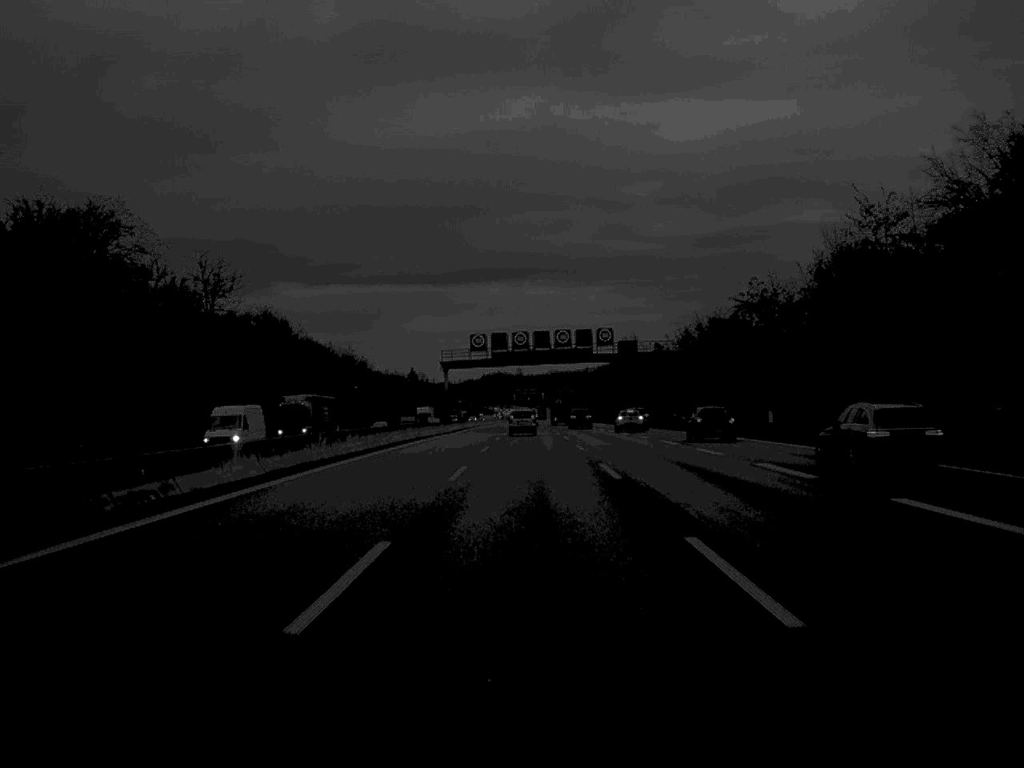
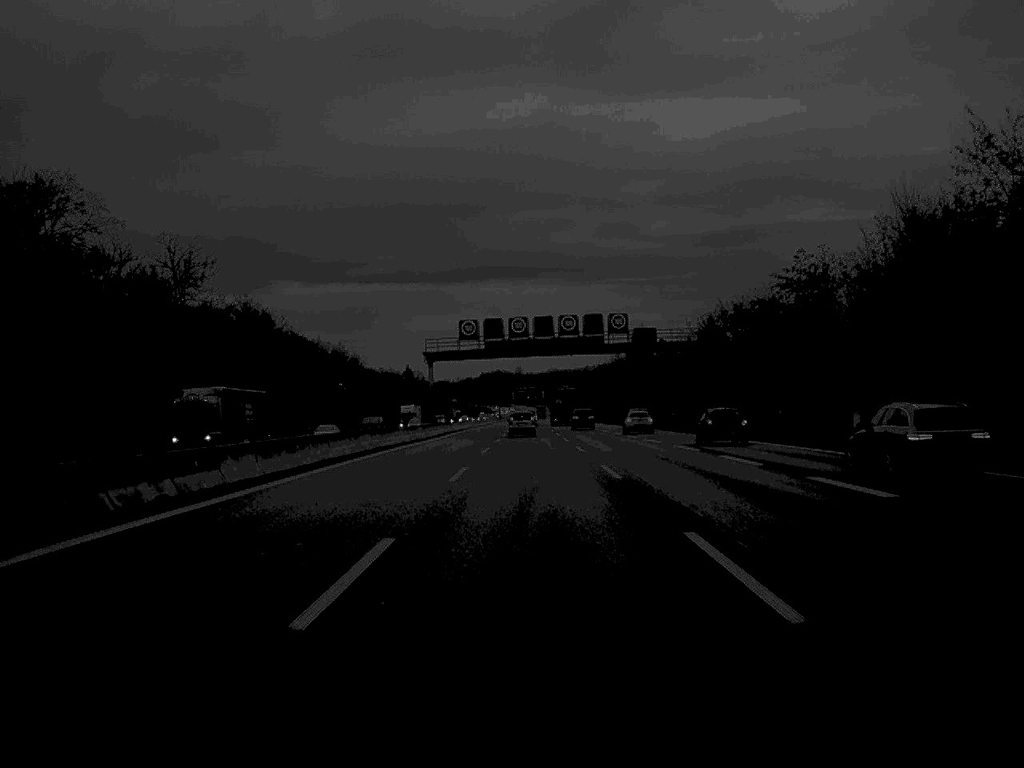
(0.0, +17.7) m; 0°
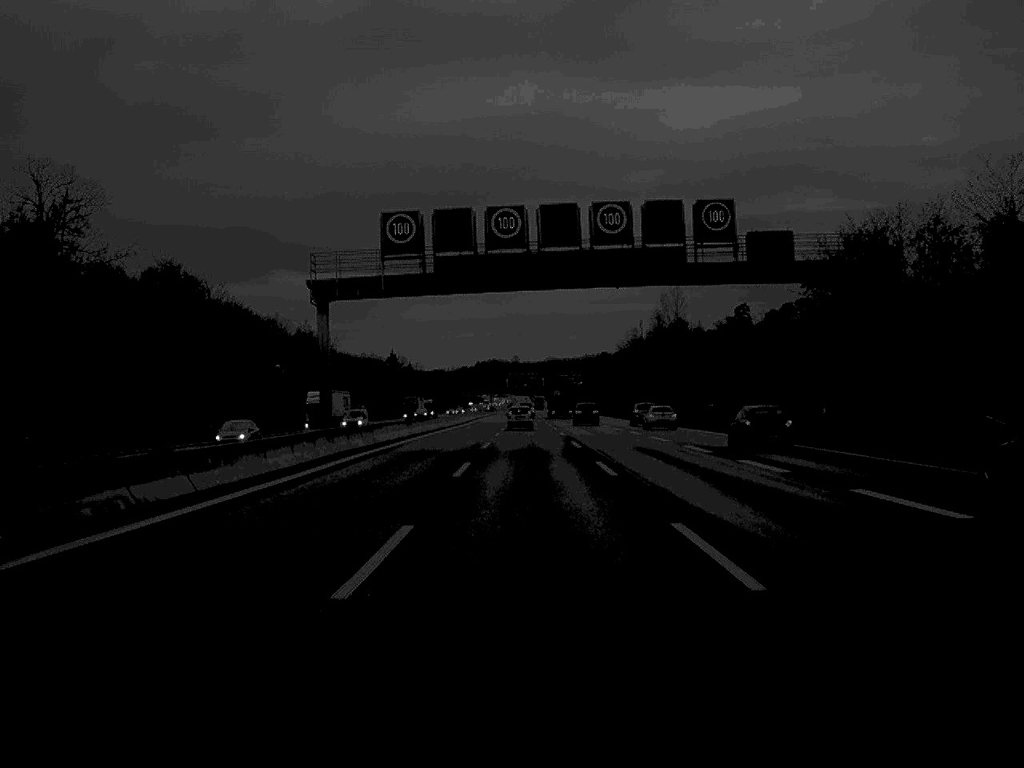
(0.0, +51.6) m; 0°
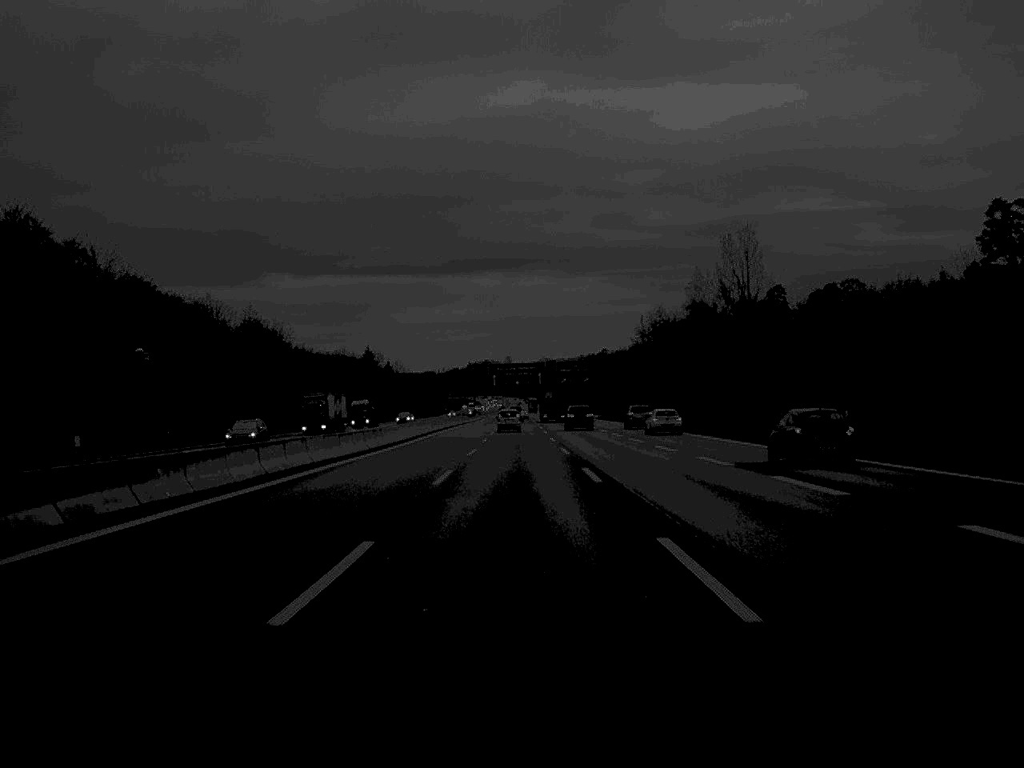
(+0.2, +54.8) m; 0°
